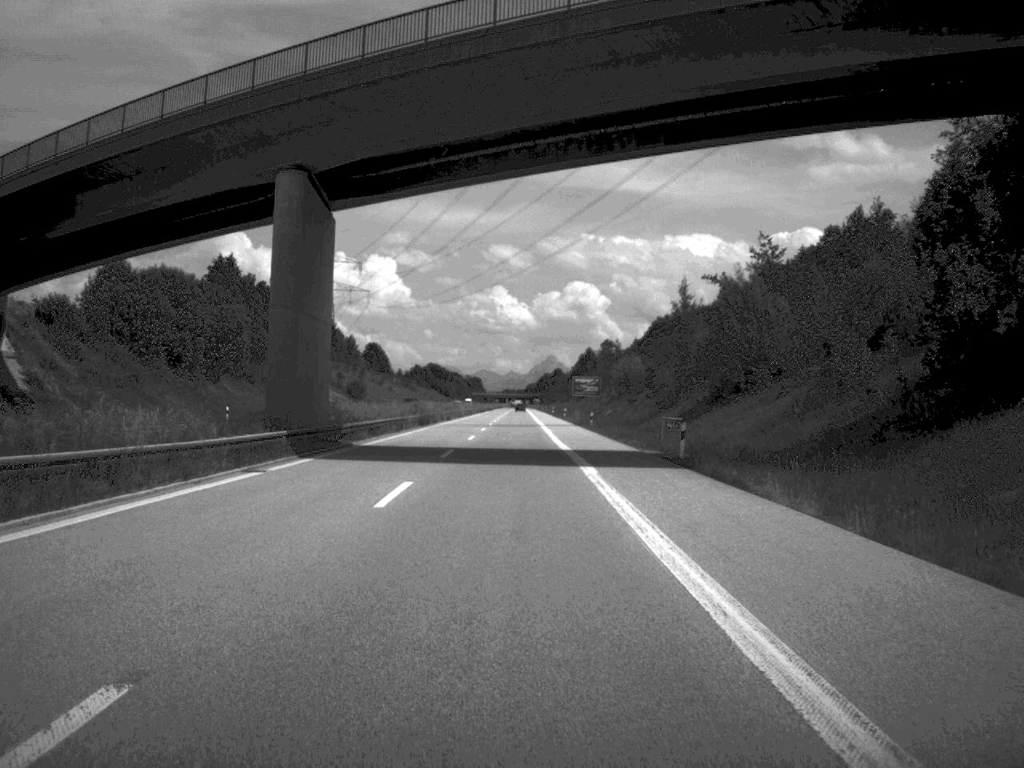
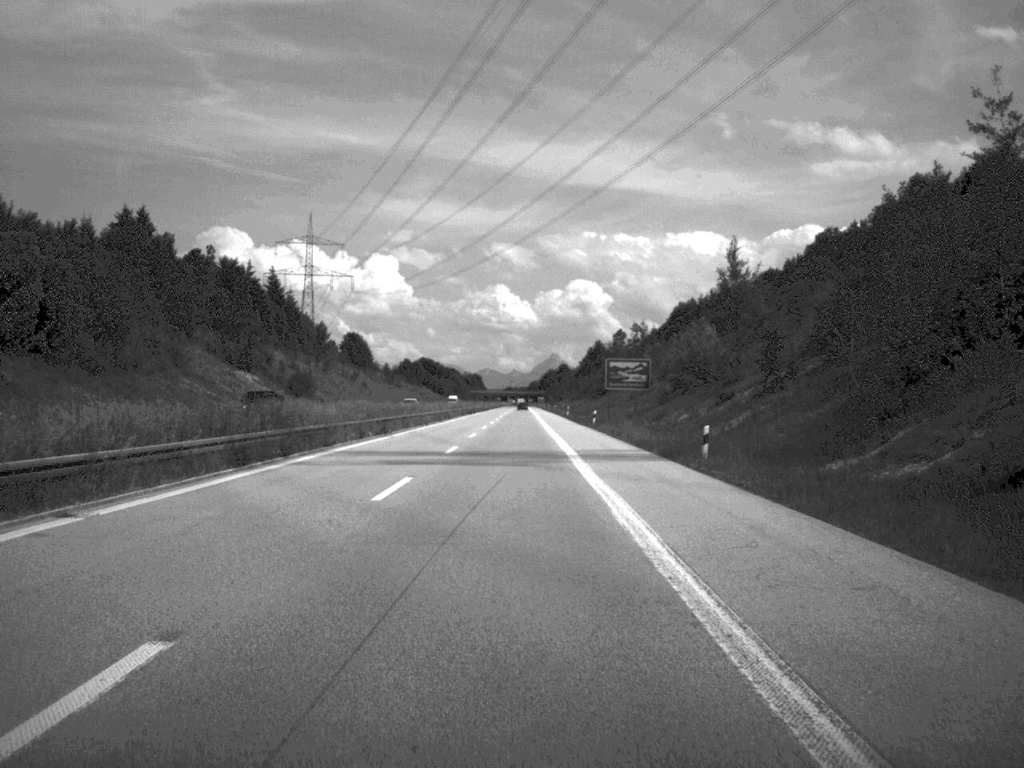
(-0.1, +51.7) m; 0°
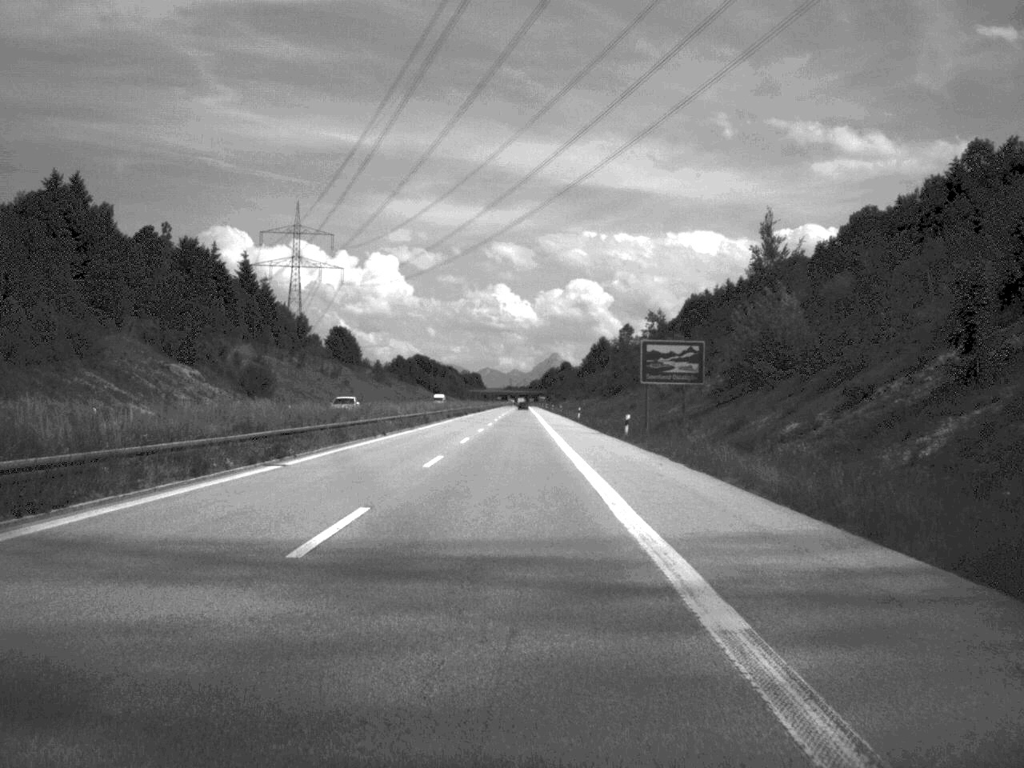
(0.0, +25.2) m; 0°
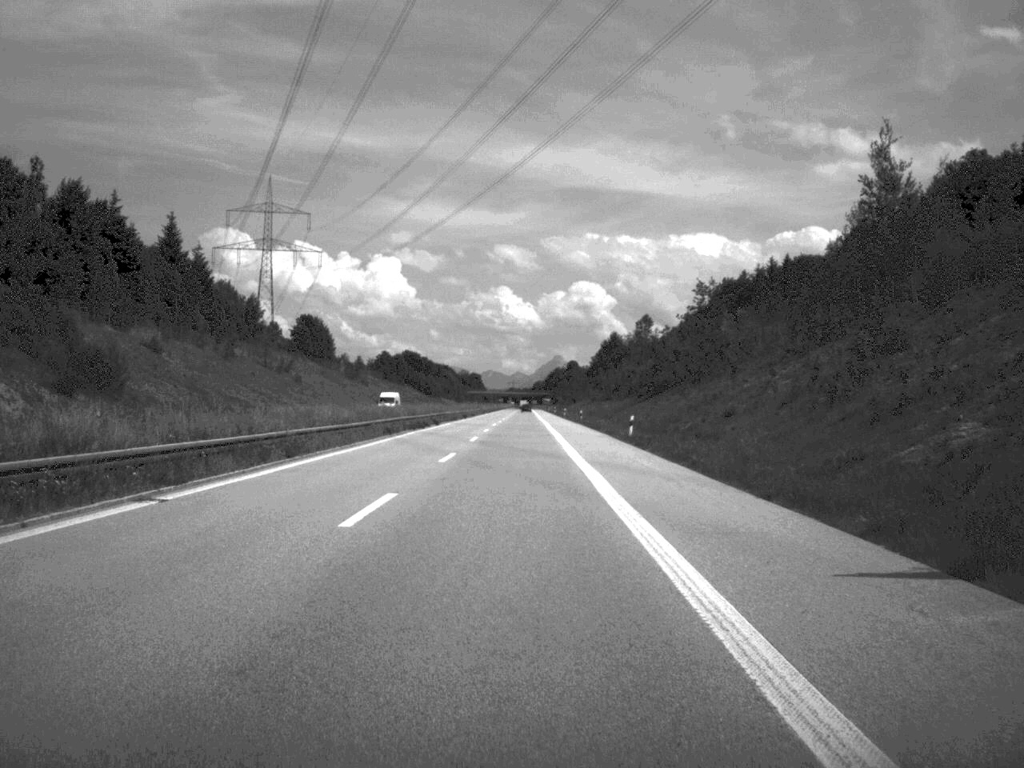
(0.0, +49.1) m; 0°
